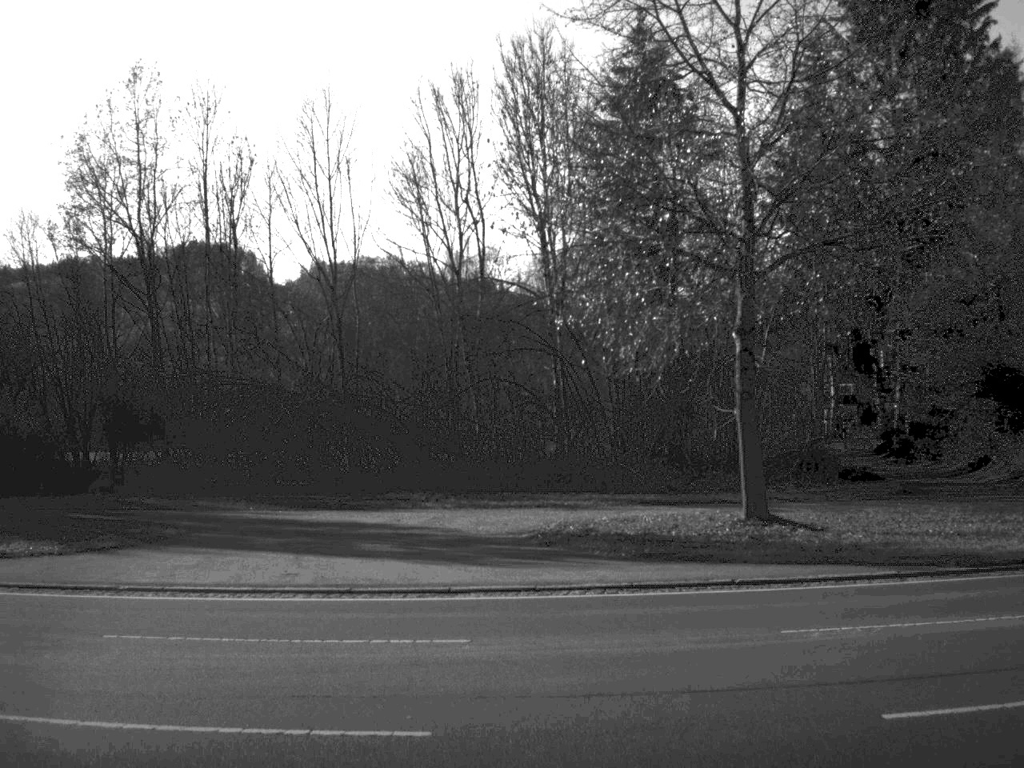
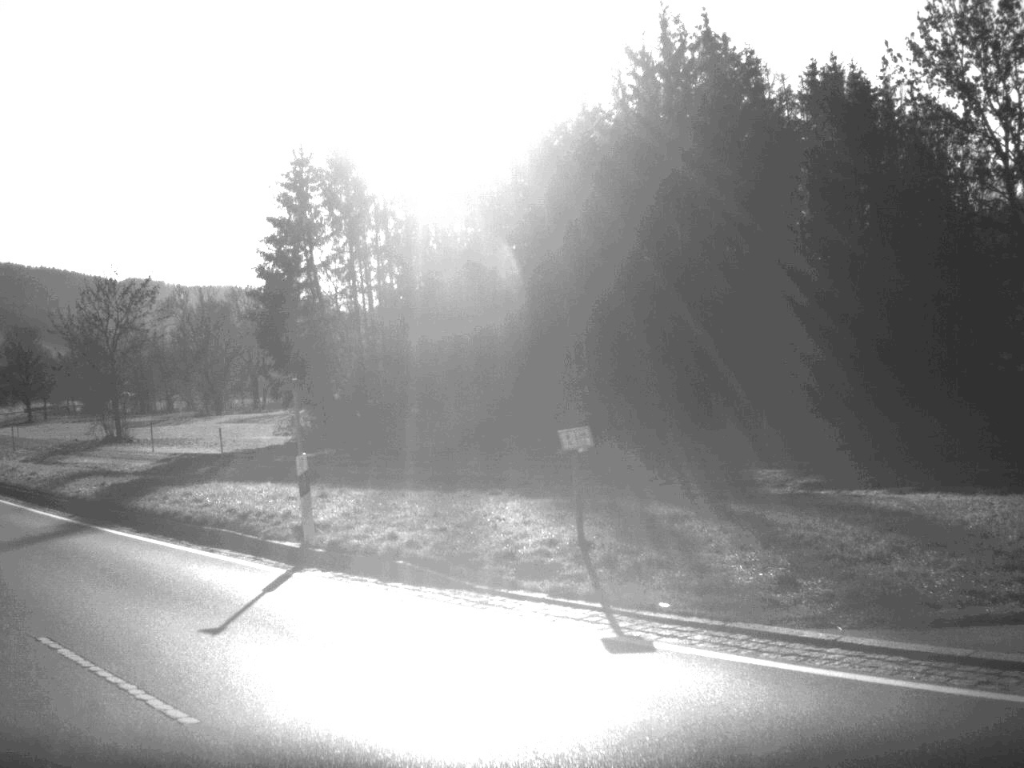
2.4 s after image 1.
(-4.3, +8.3) m; -51°
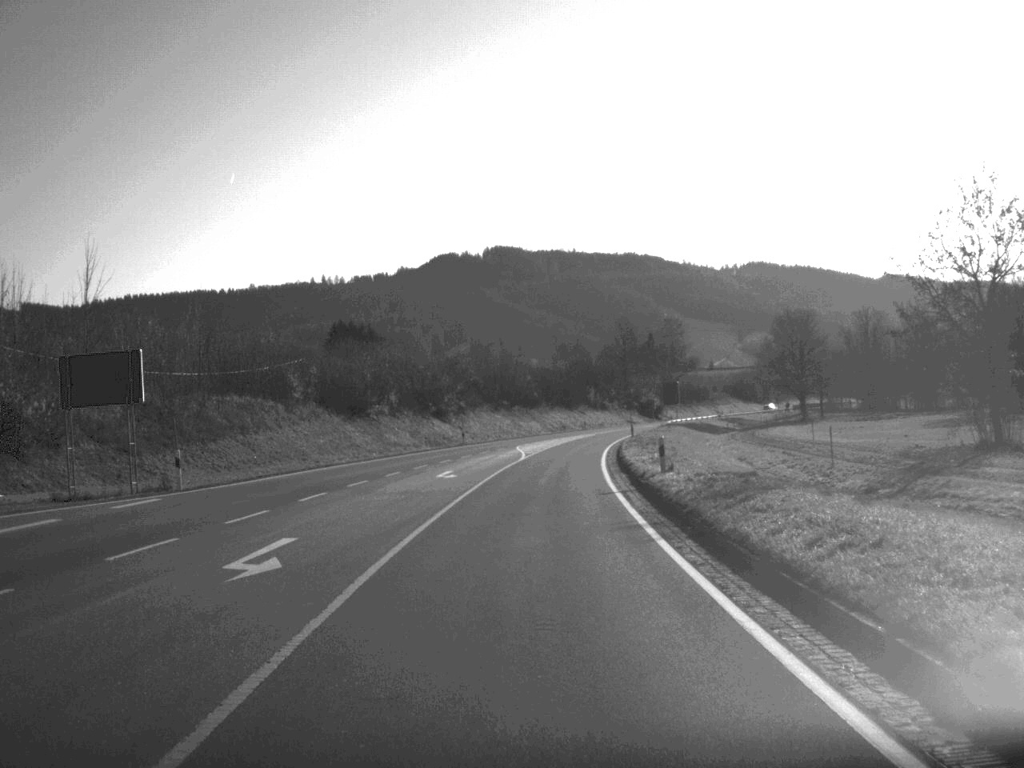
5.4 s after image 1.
(-11.3, +24.3) m; -33°
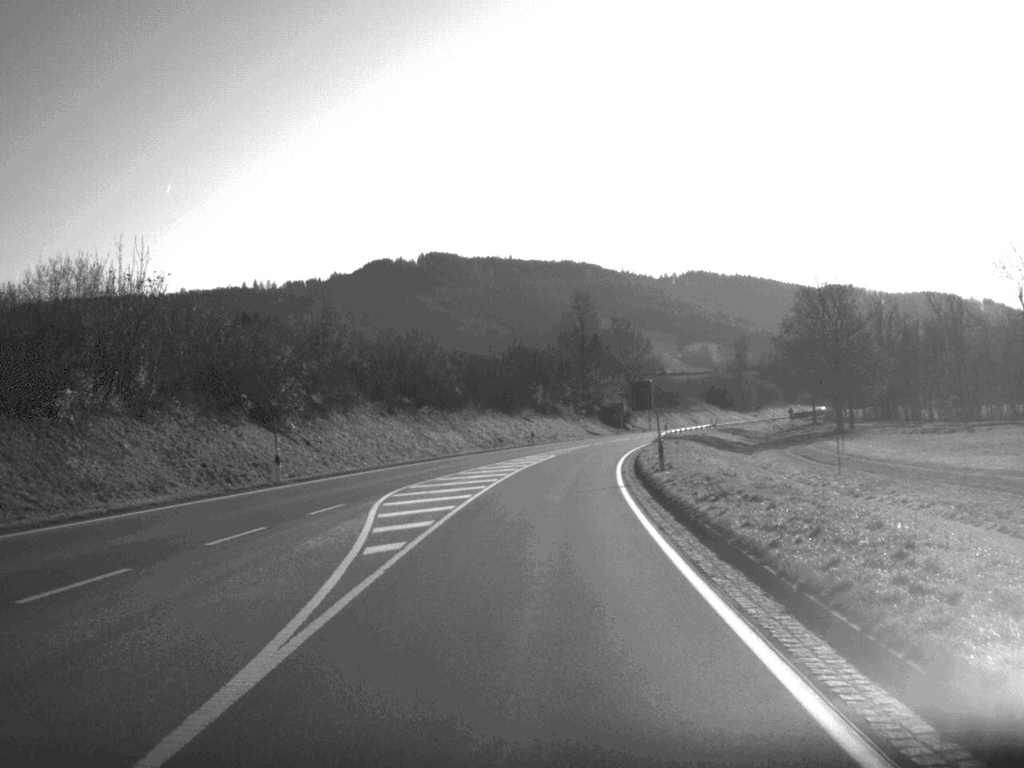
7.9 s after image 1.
(+1.1, +45.9) m; +3°
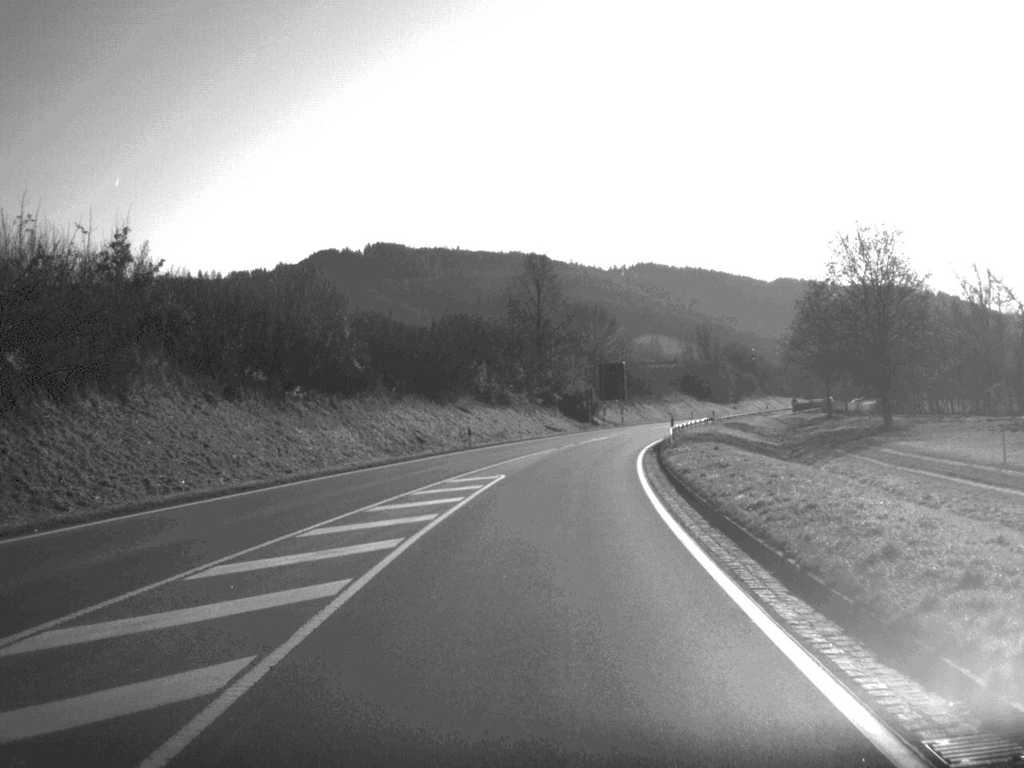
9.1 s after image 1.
(+0.6, +28.9) m; +2°
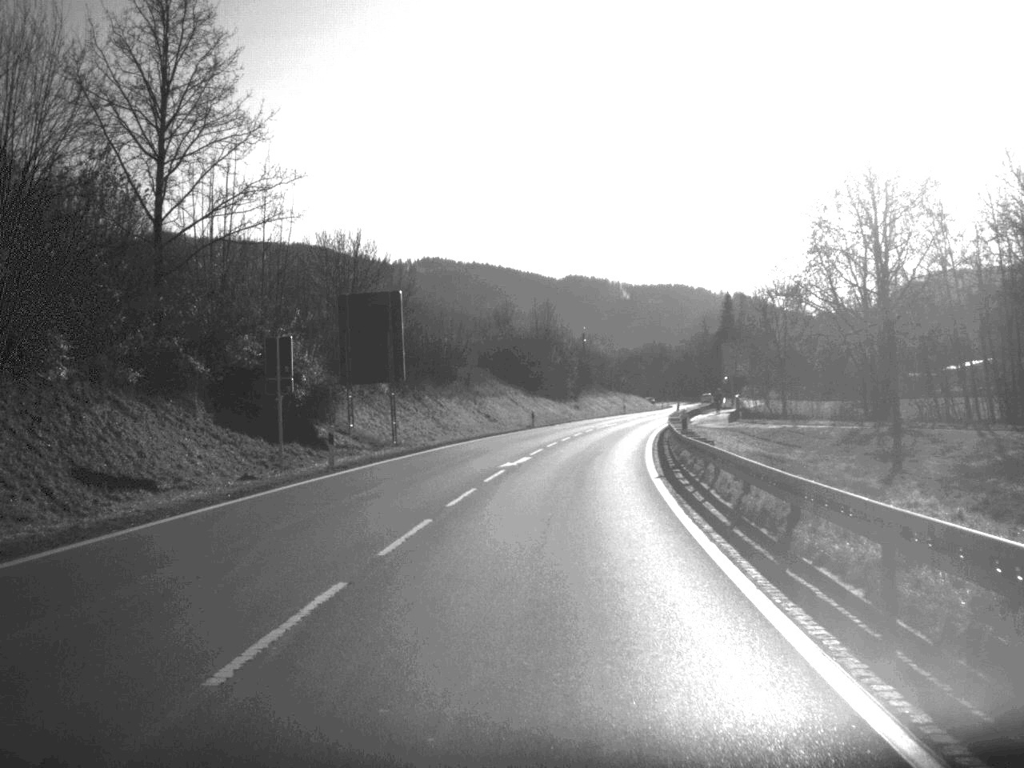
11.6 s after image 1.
(+5.3, +65.6) m; +10°
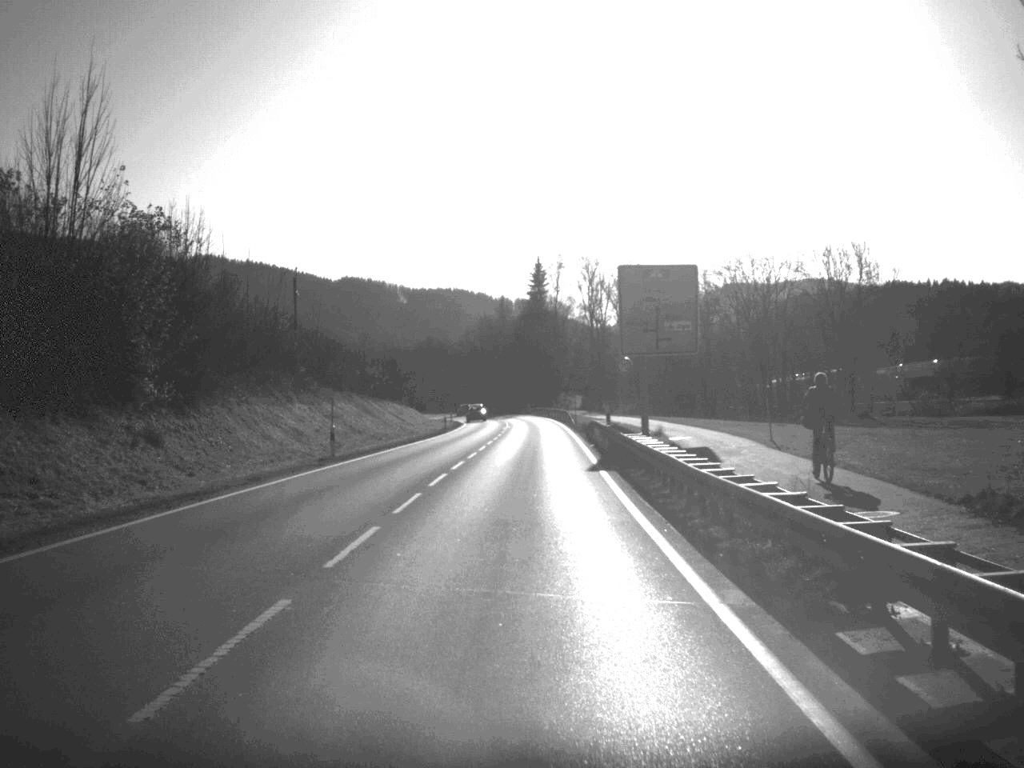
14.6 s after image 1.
(+8.3, +83.3) m; +10°
